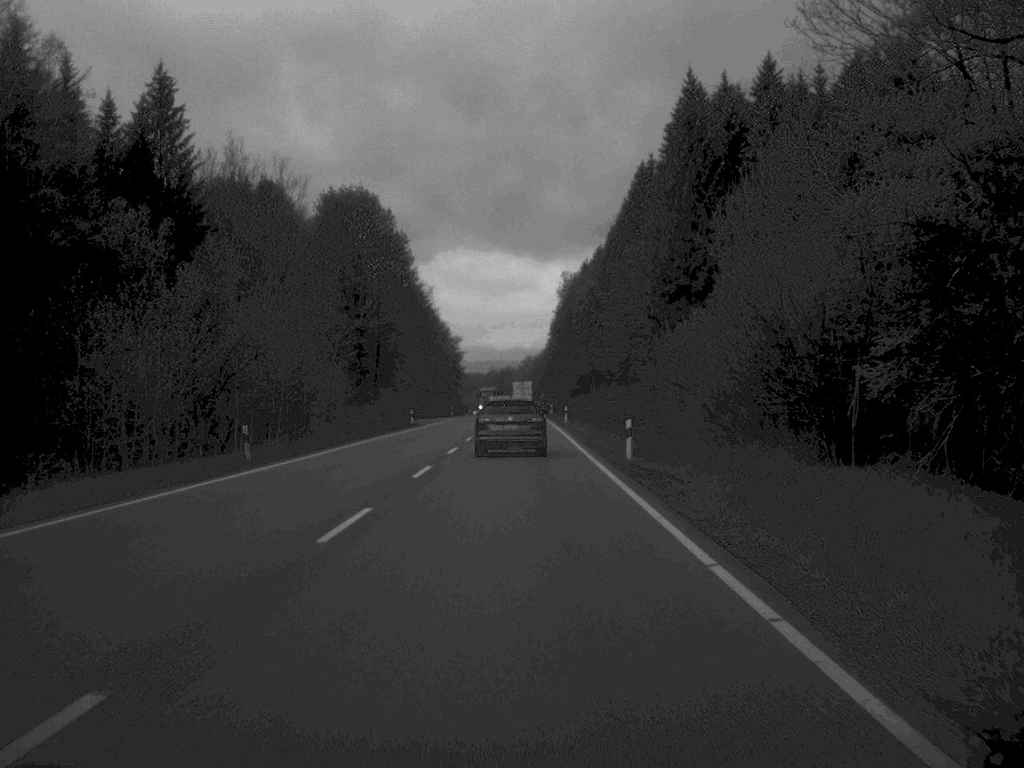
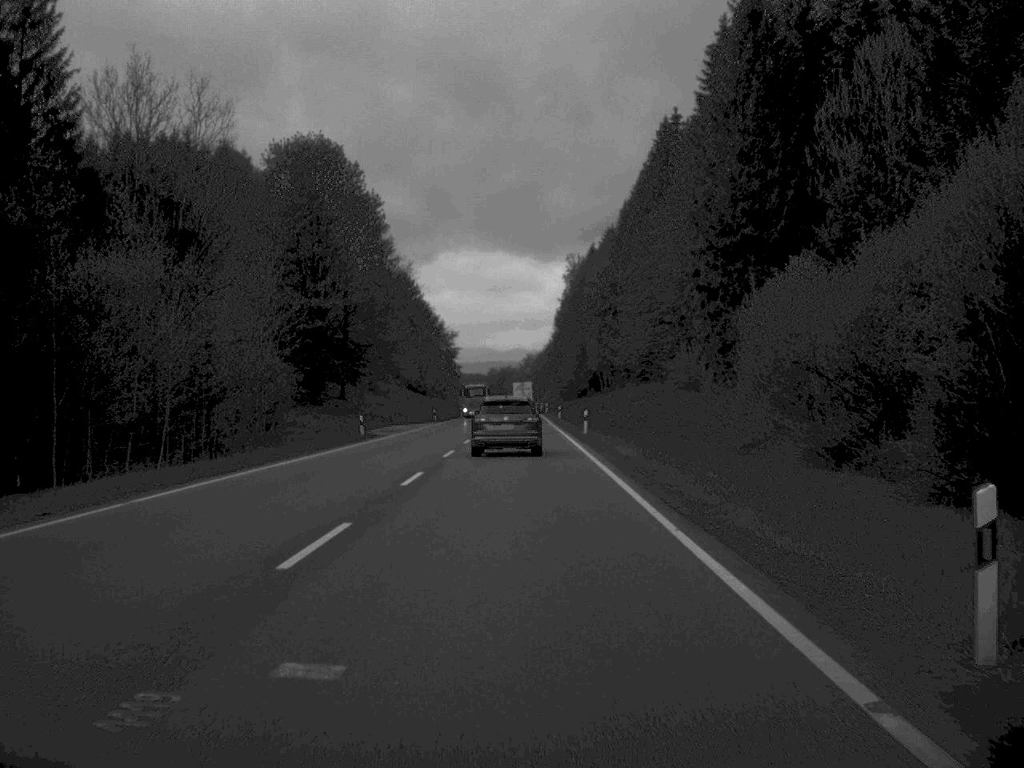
(0.0, +25.8) m; 0°
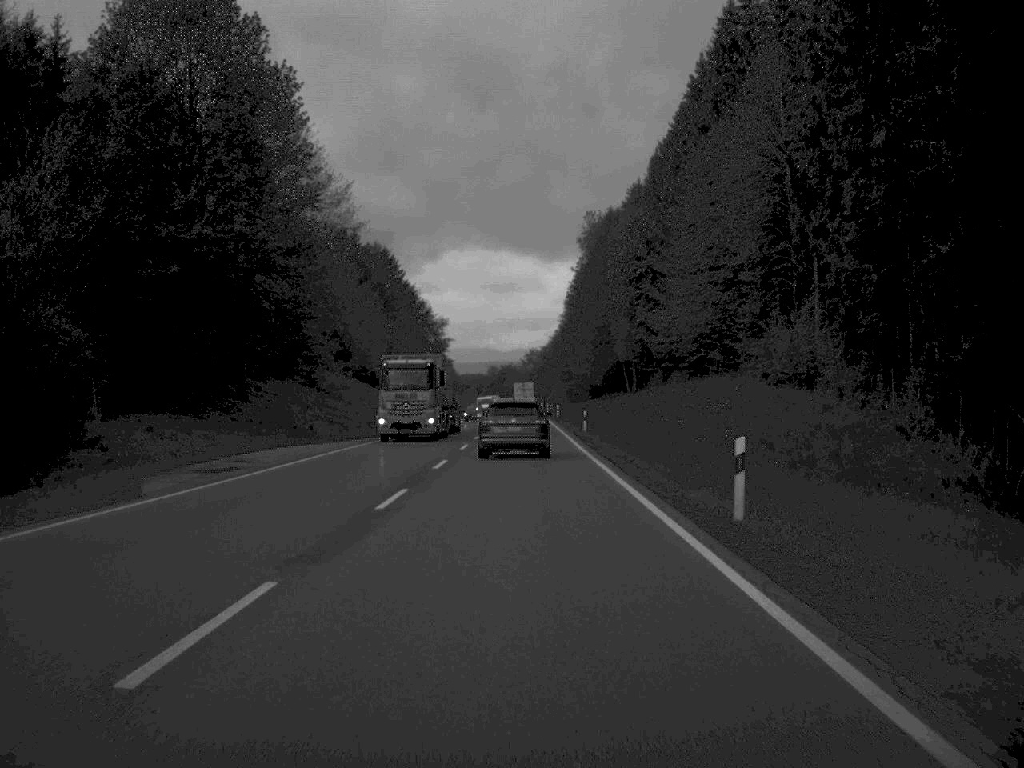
(-0.1, +40.2) m; 0°
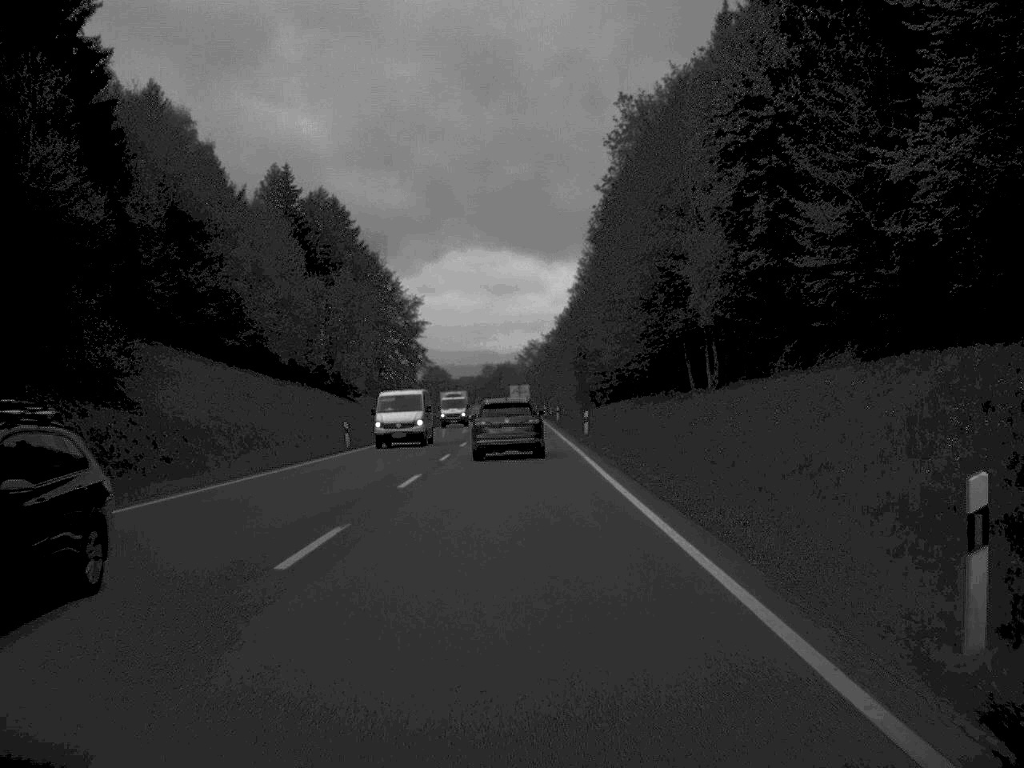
(0.0, +53.6) m; 0°
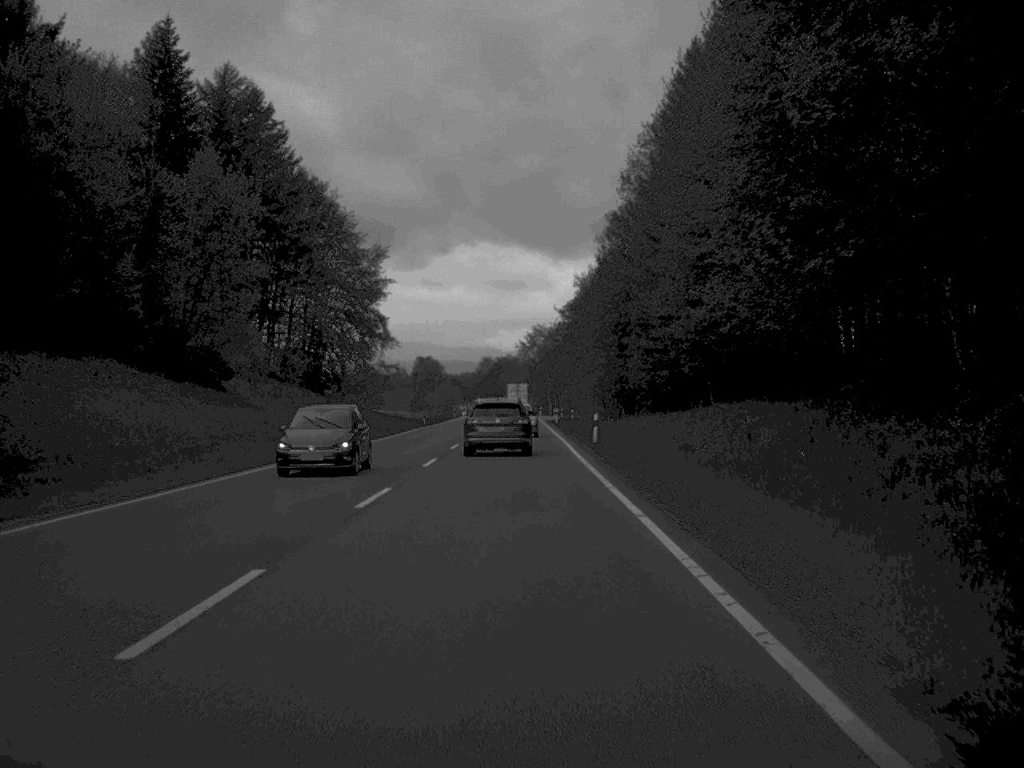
(-0.1, +51.5) m; 0°
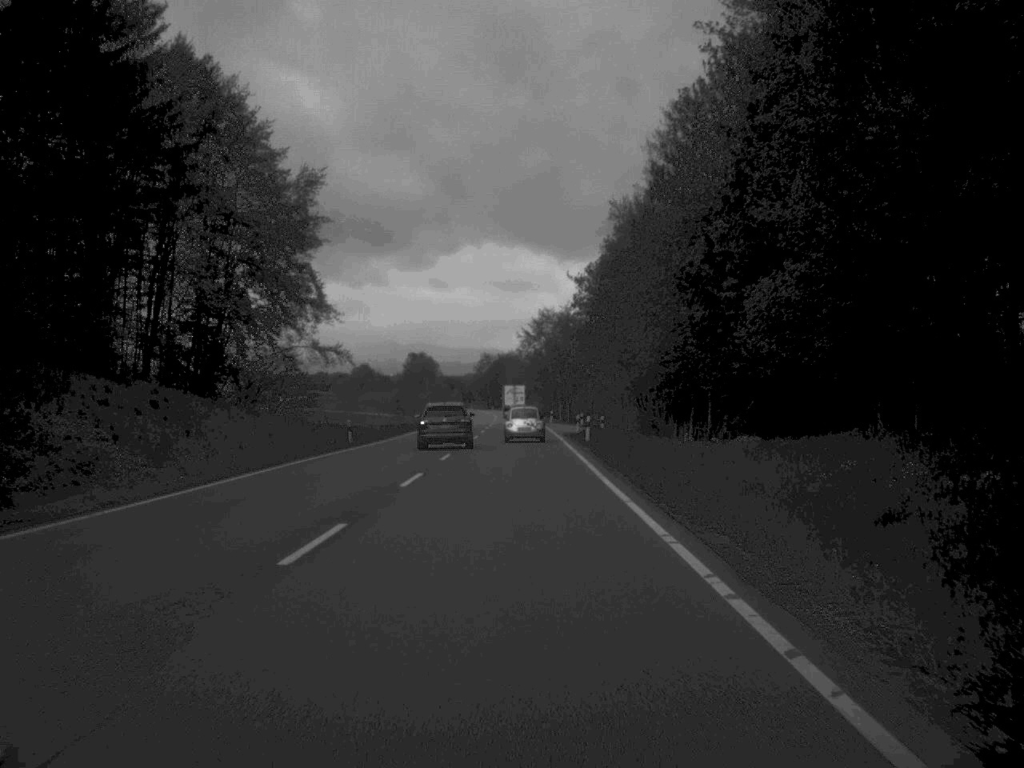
(-0.1, +42.0) m; 0°
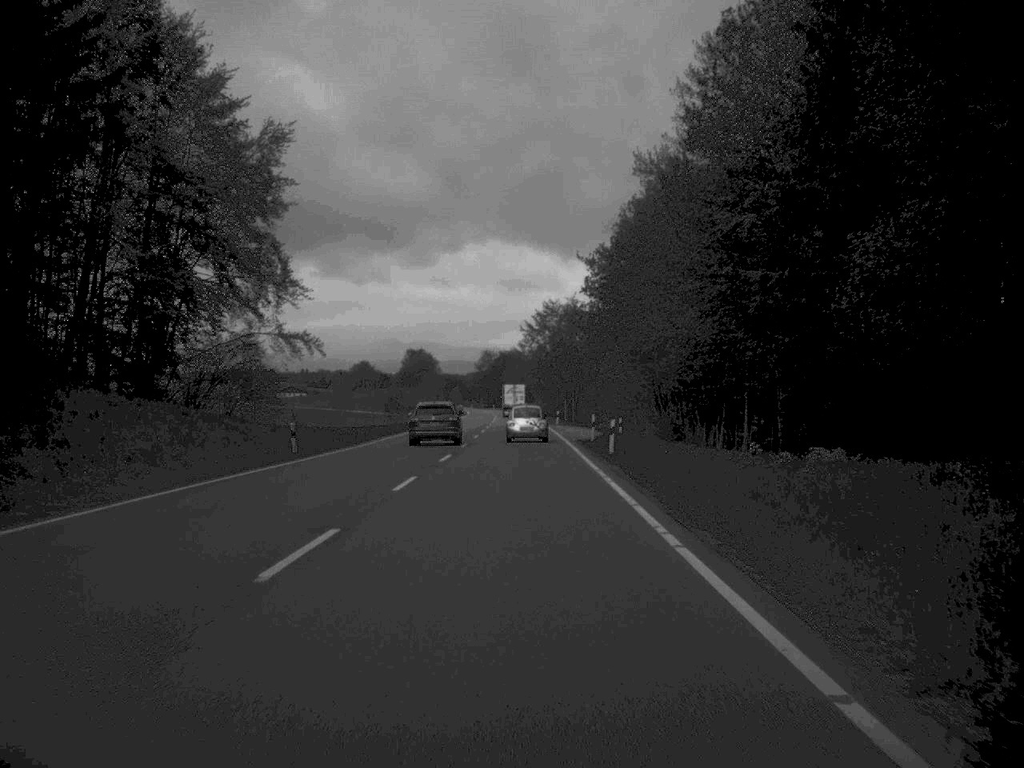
(0.0, +13.4) m; 0°
